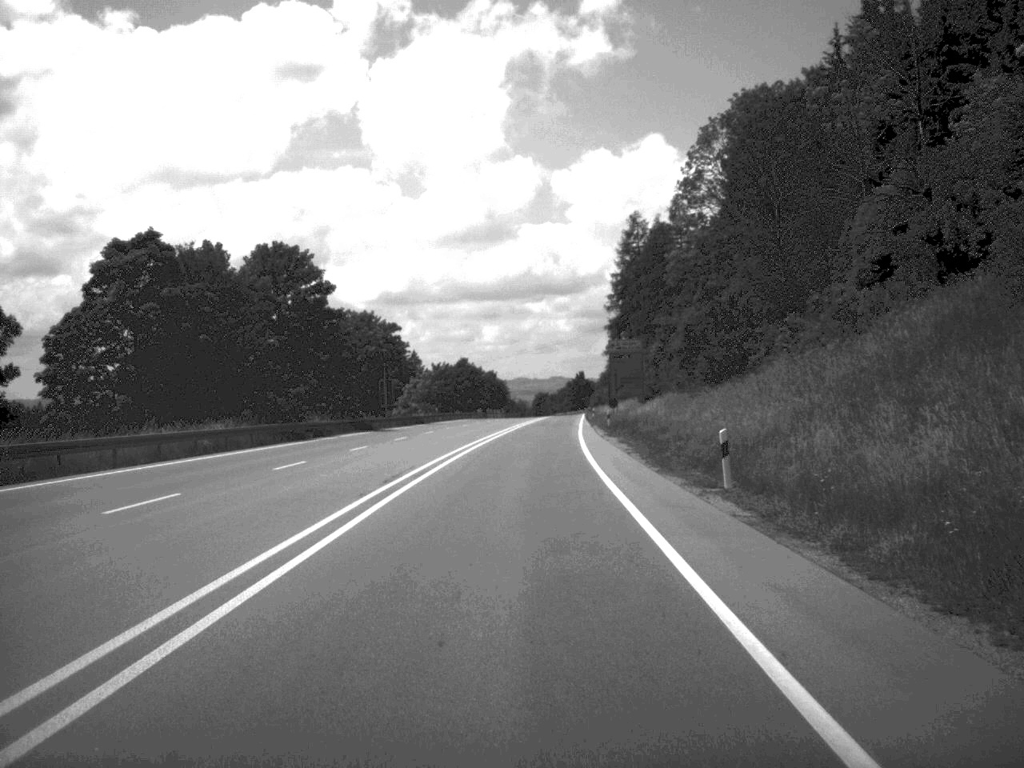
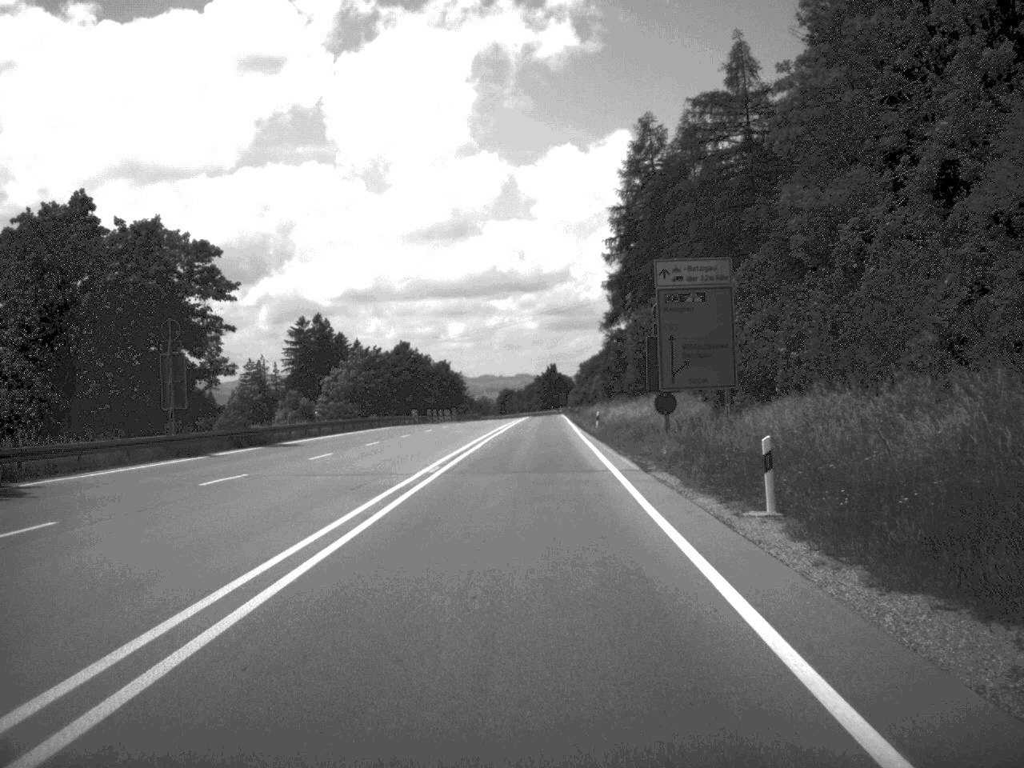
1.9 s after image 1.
(+0.7, +52.3) m; +1°
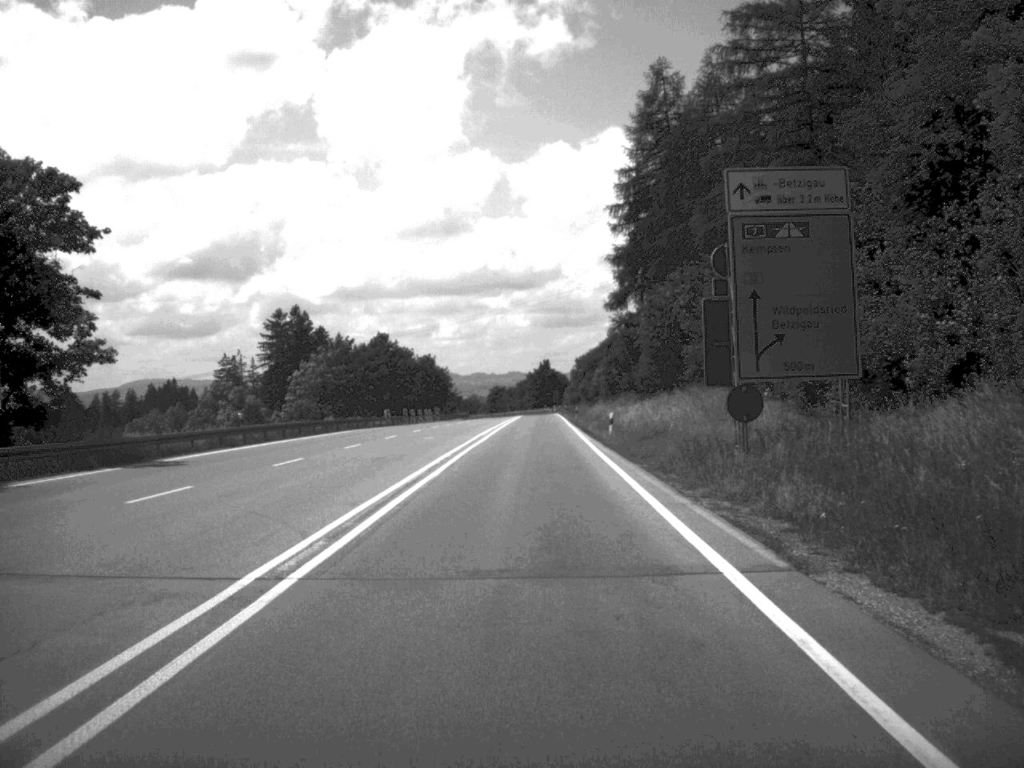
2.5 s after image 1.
(0.0, +16.2) m; 0°
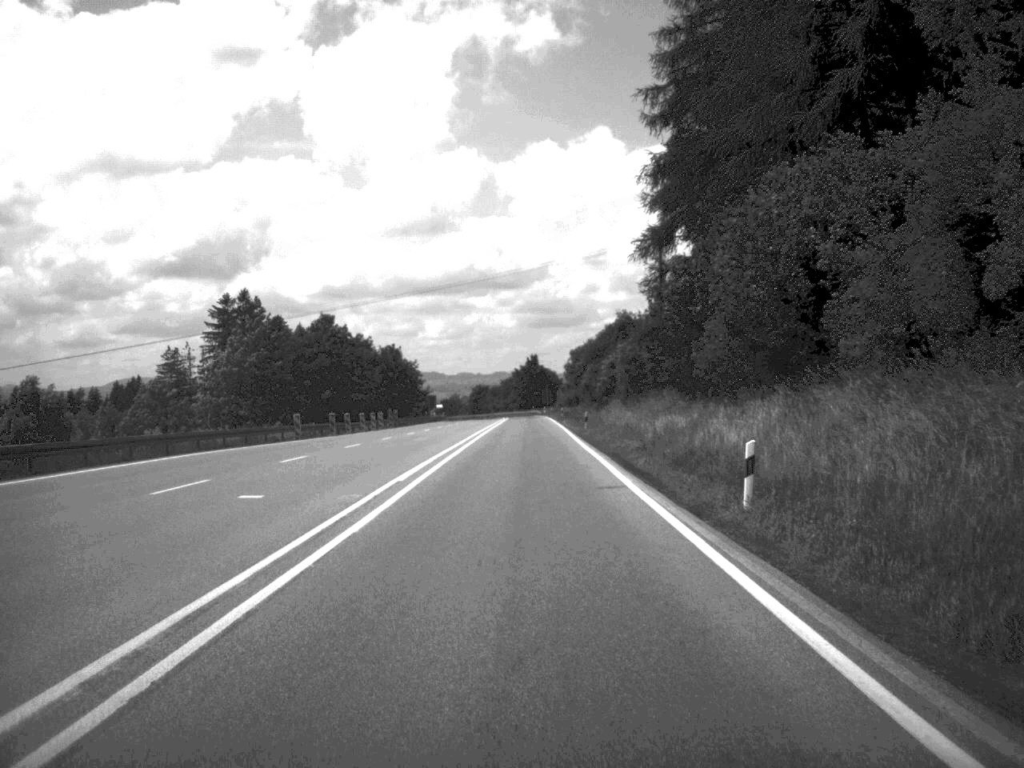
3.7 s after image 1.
(+0.2, +33.2) m; 0°
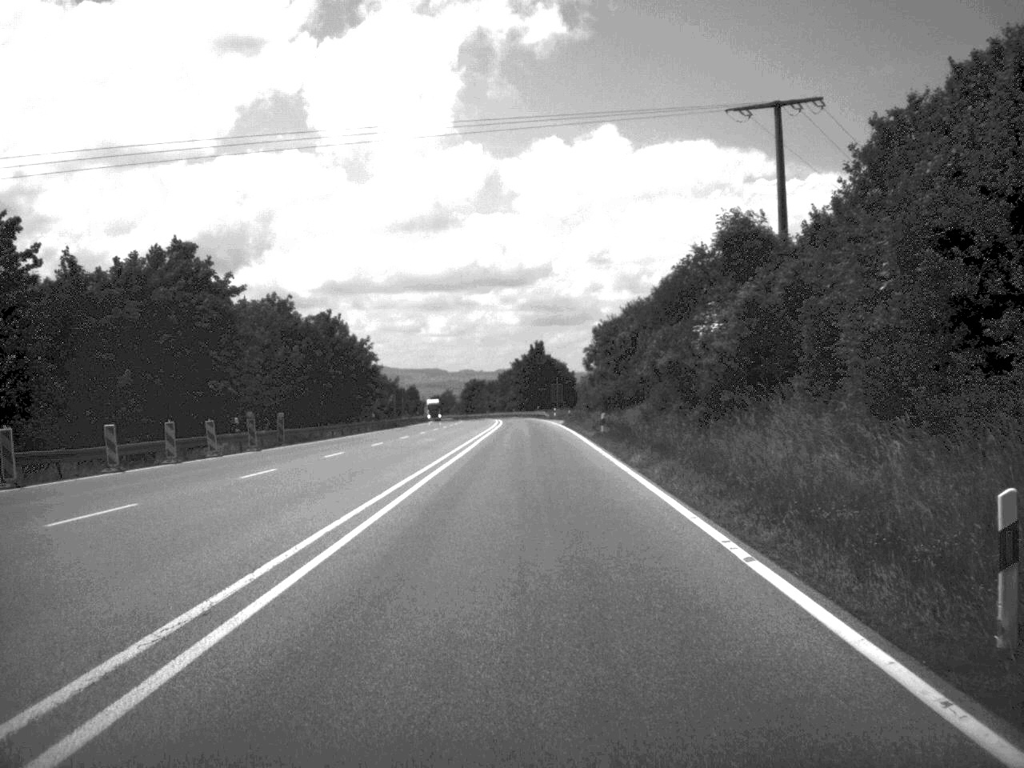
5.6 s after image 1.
(-0.1, +52.6) m; 0°
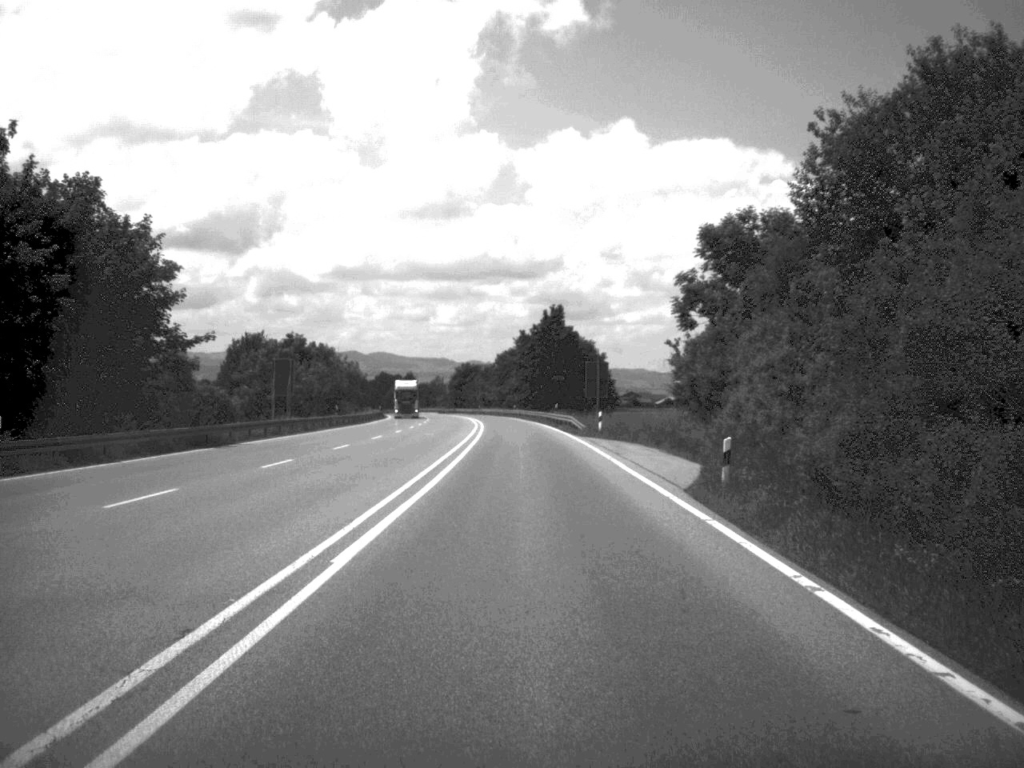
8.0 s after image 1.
(-0.2, +69.2) m; -1°
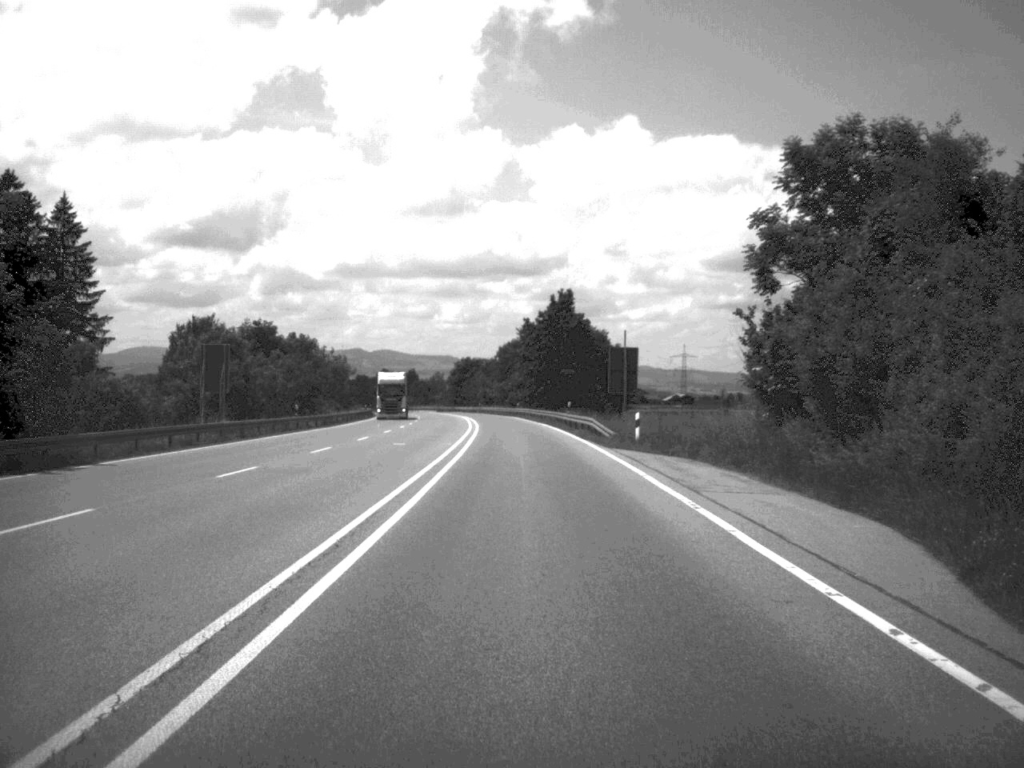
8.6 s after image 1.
(0.0, +16.4) m; 0°
